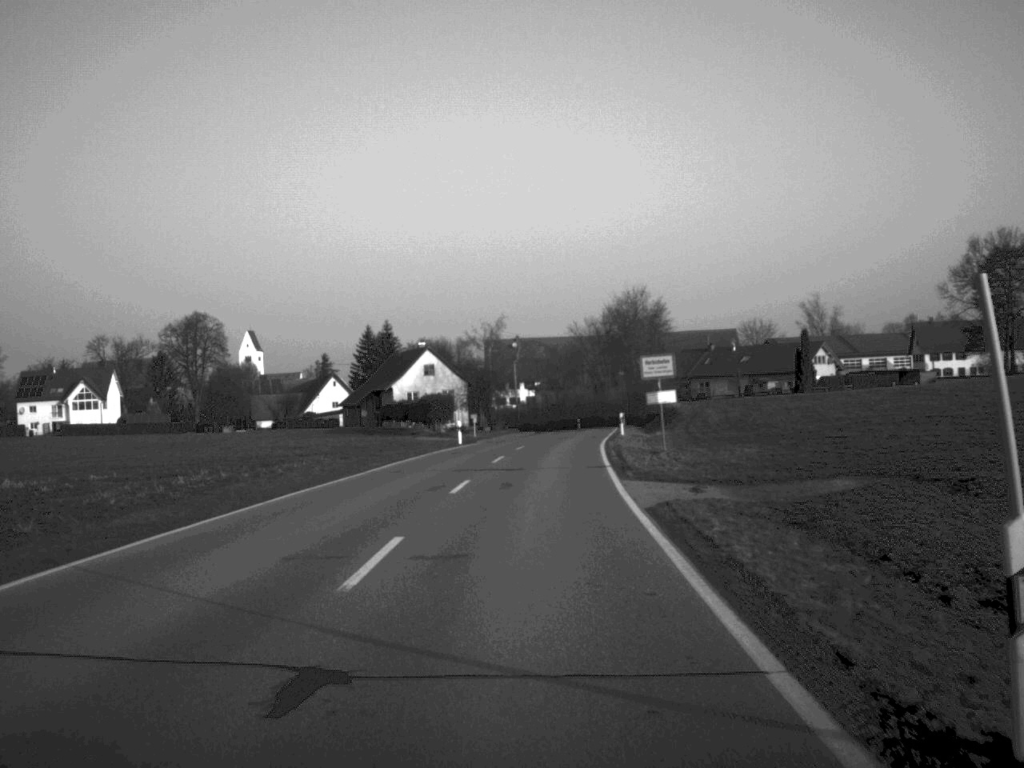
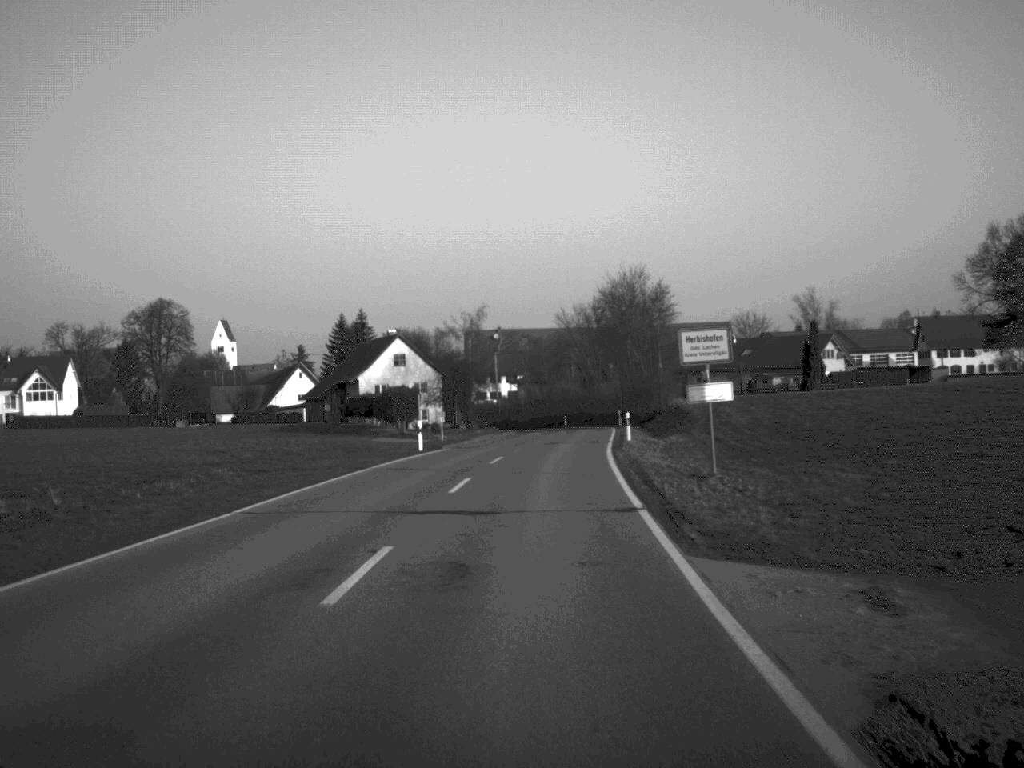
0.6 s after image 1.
(+0.1, +12.5) m; +1°
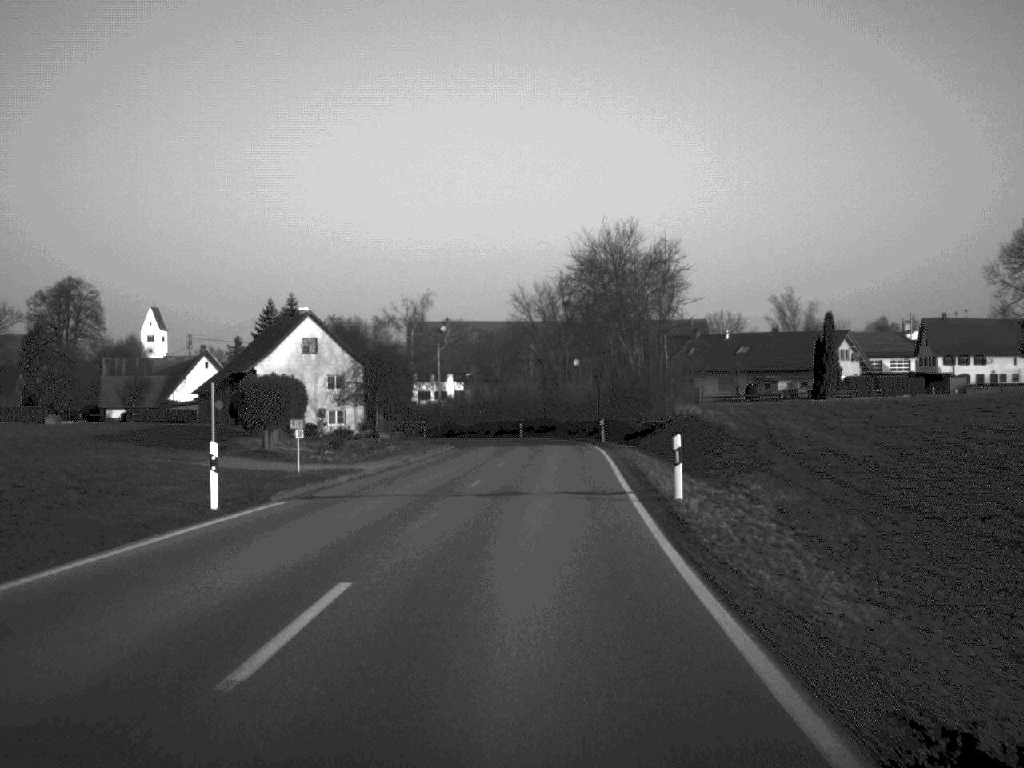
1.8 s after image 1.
(+0.4, +24.4) m; +2°
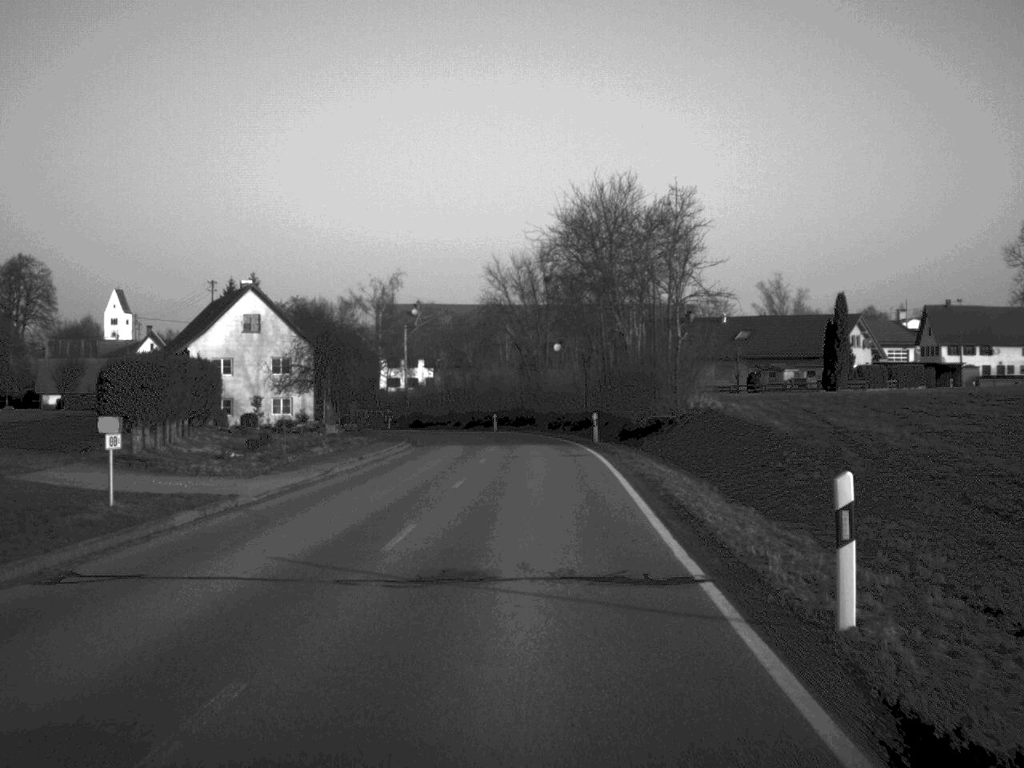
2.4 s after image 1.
(+0.1, +11.4) m; +1°
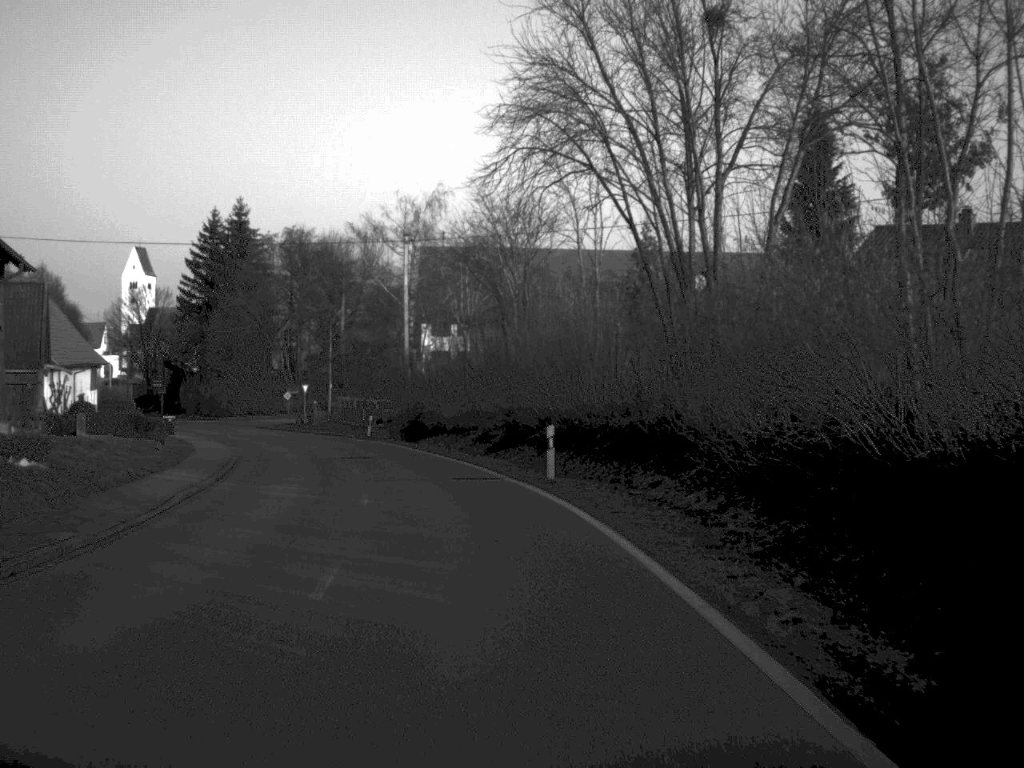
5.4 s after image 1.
(-0.5, +54.8) m; -5°
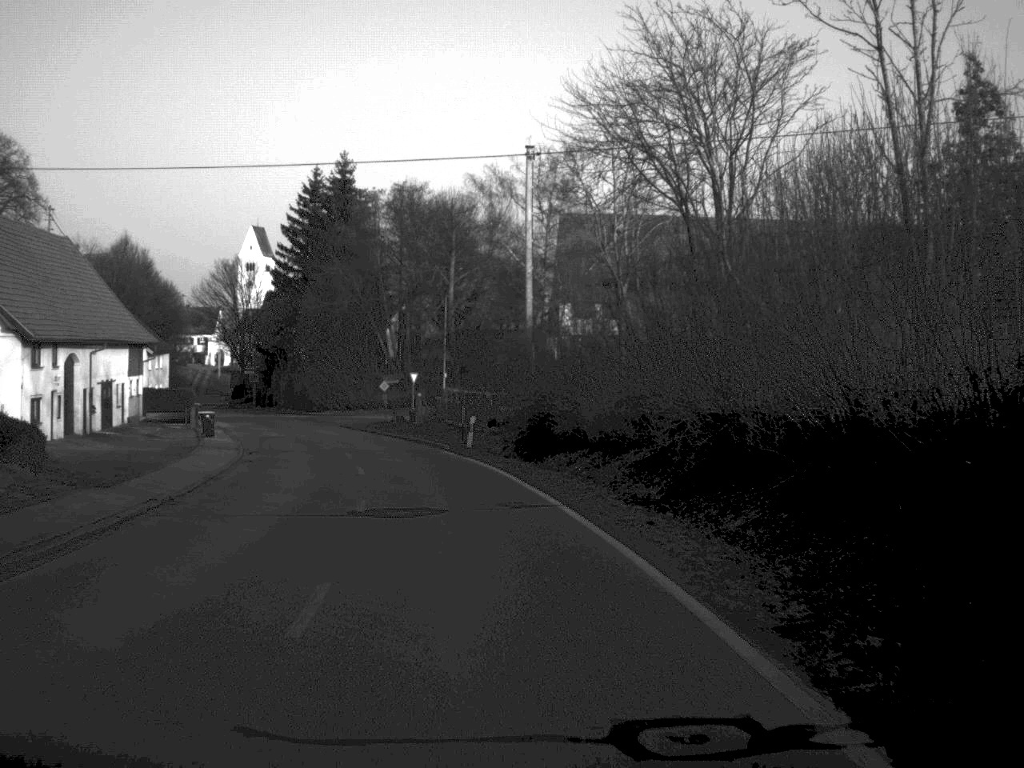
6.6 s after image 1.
(-1.1, +19.8) m; -6°
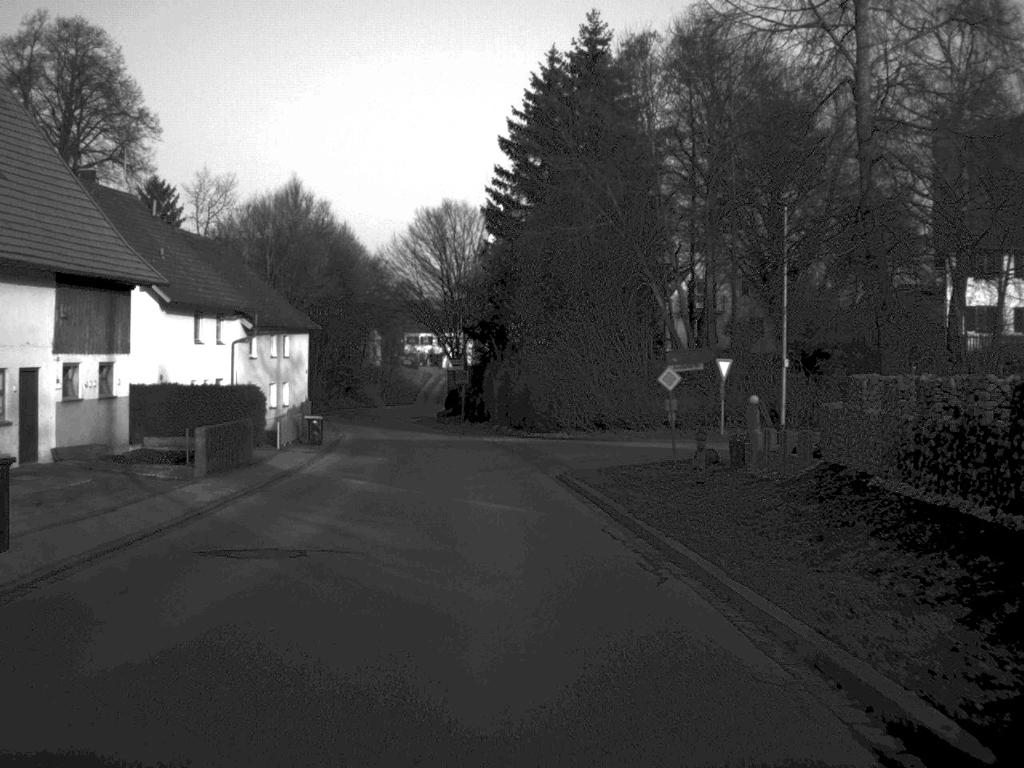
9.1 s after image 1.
(-4.3, +40.2) m; -12°
